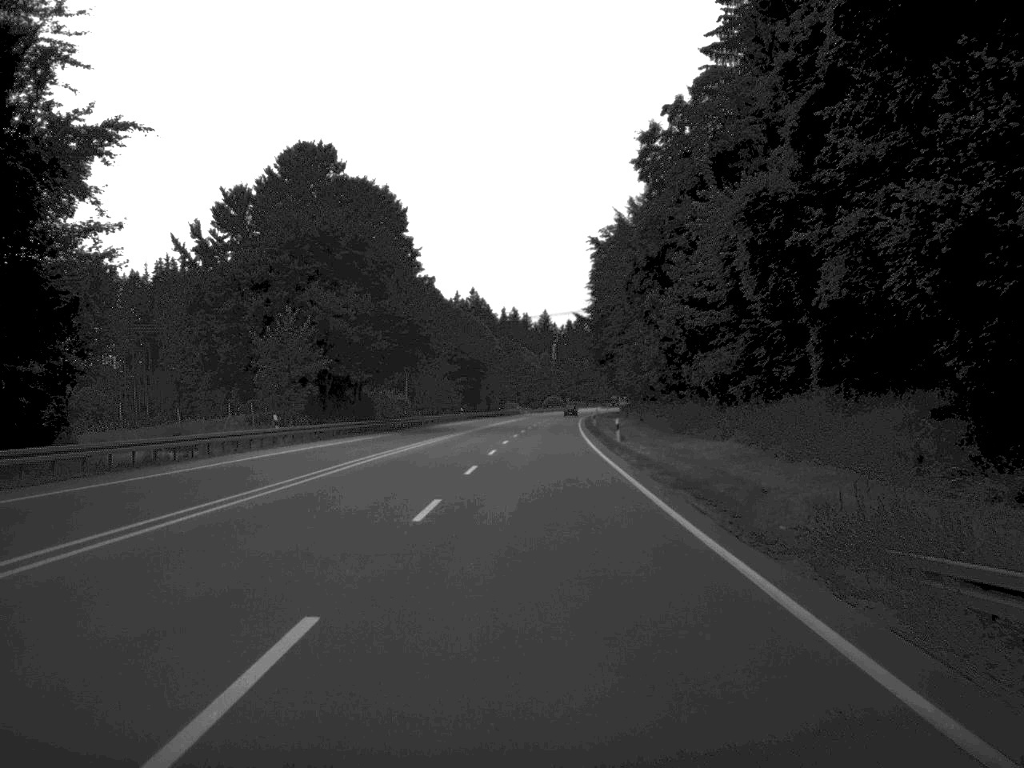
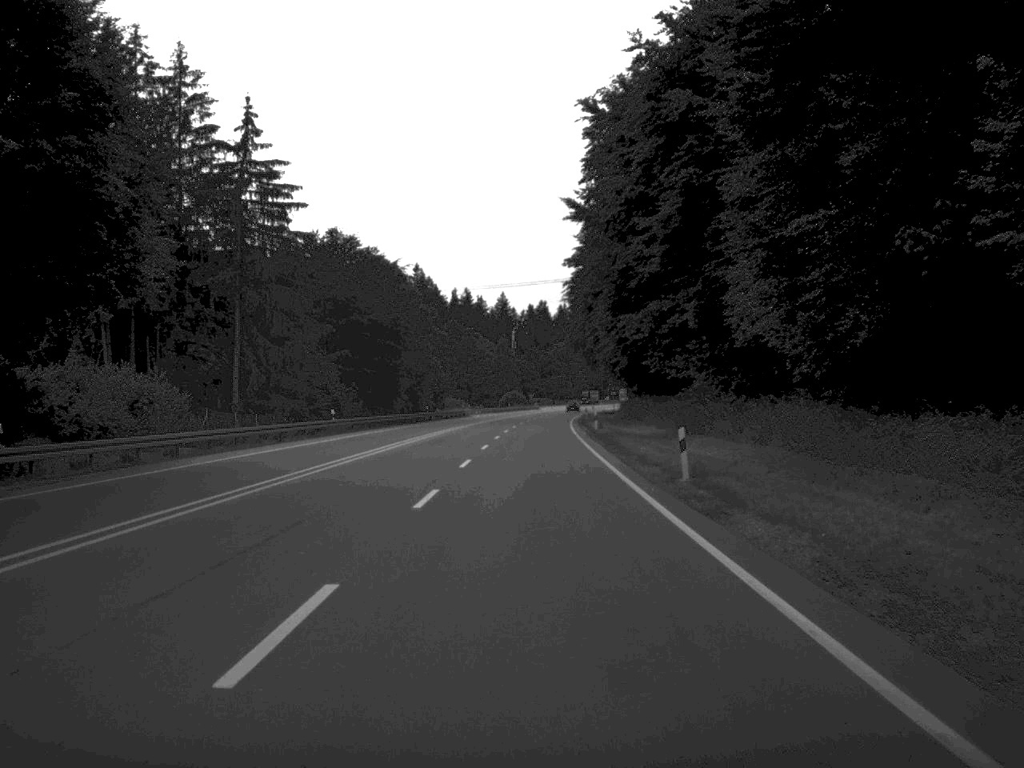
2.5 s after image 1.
(+1.1, +69.5) m; +2°
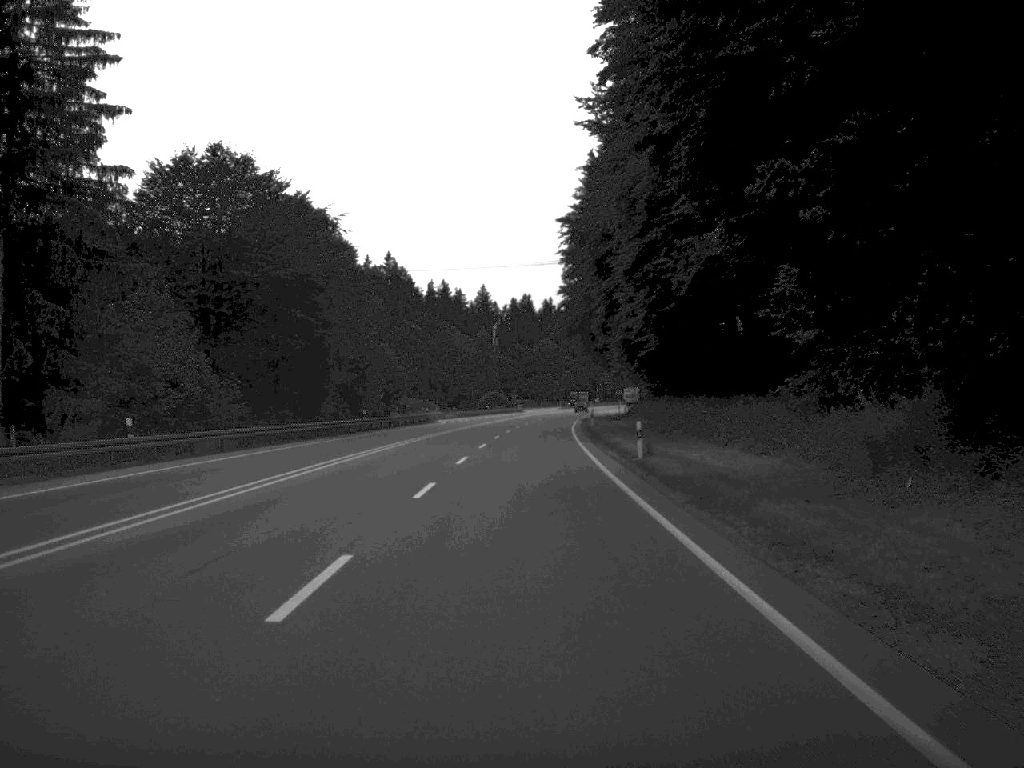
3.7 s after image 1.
(+0.2, +33.5) m; +1°
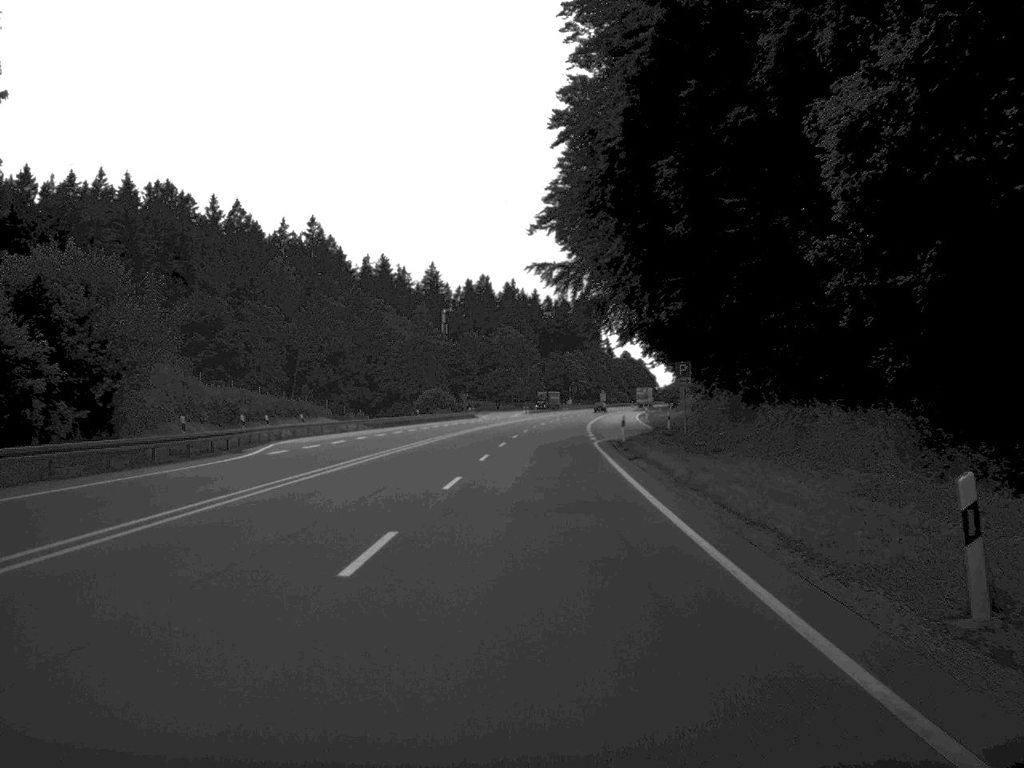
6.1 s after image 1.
(+0.6, +68.6) m; +2°
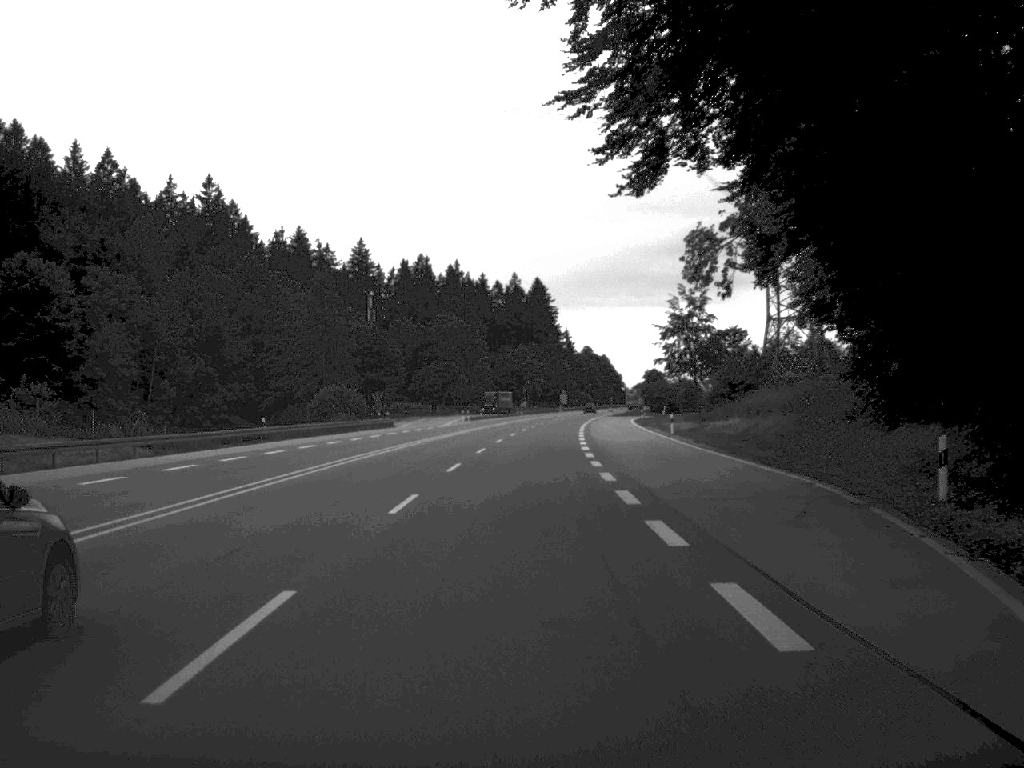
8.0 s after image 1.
(+1.0, +52.3) m; +2°
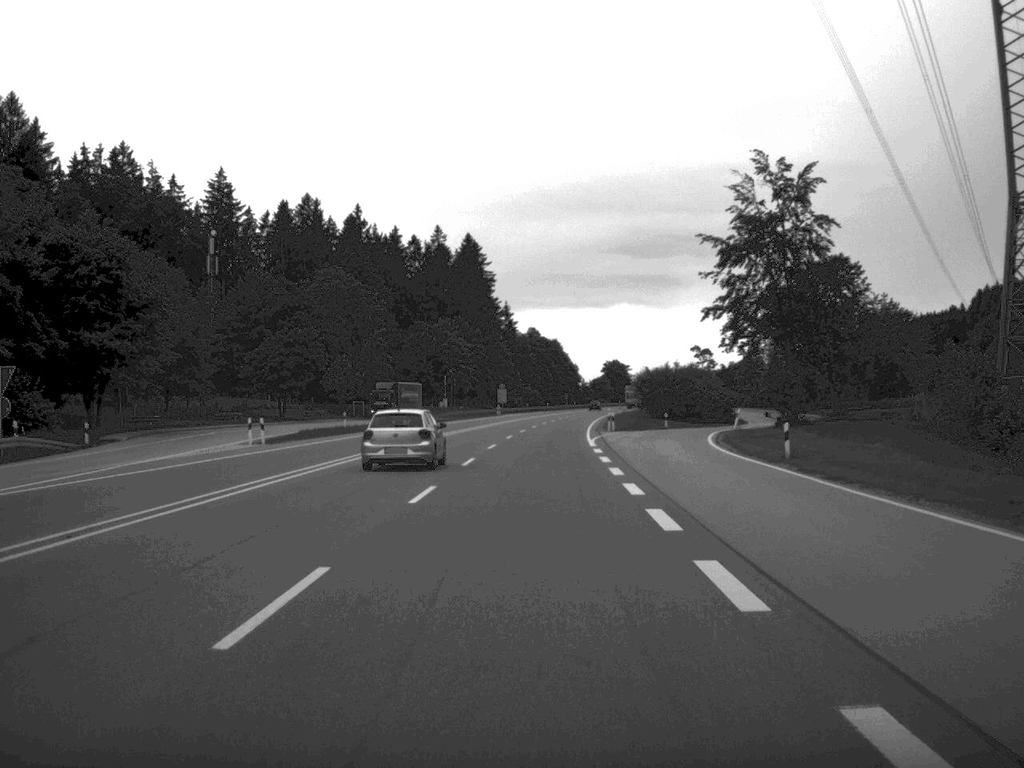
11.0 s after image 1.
(+1.8, +81.4) m; +3°
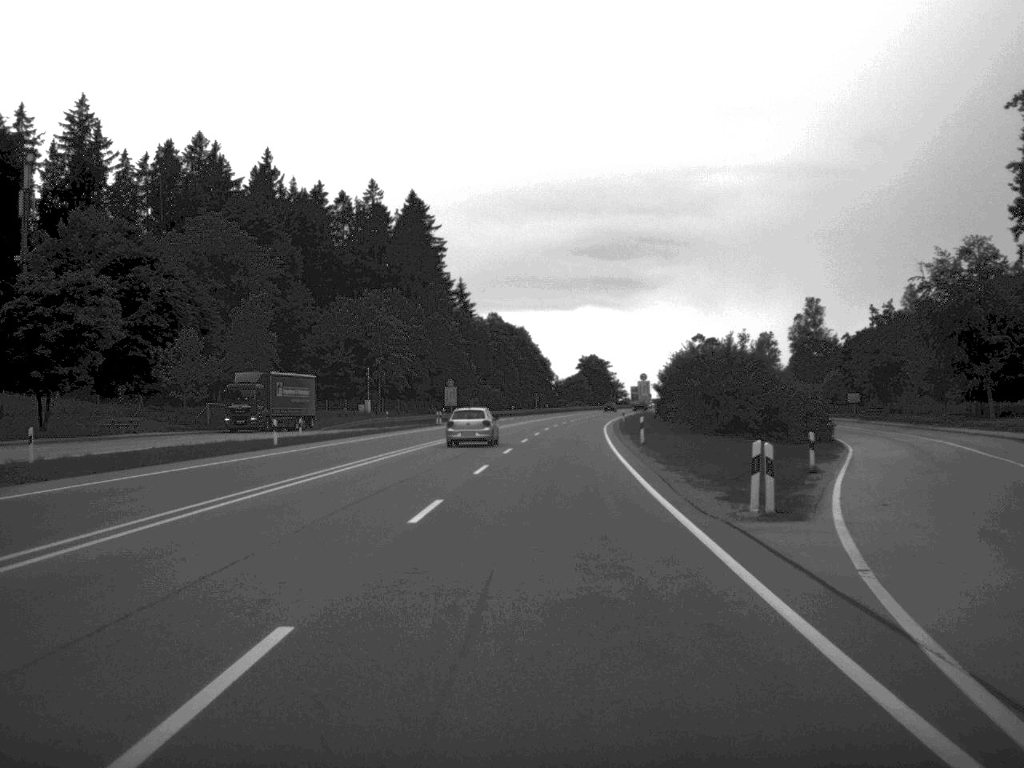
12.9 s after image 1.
(+0.7, +50.5) m; +1°
